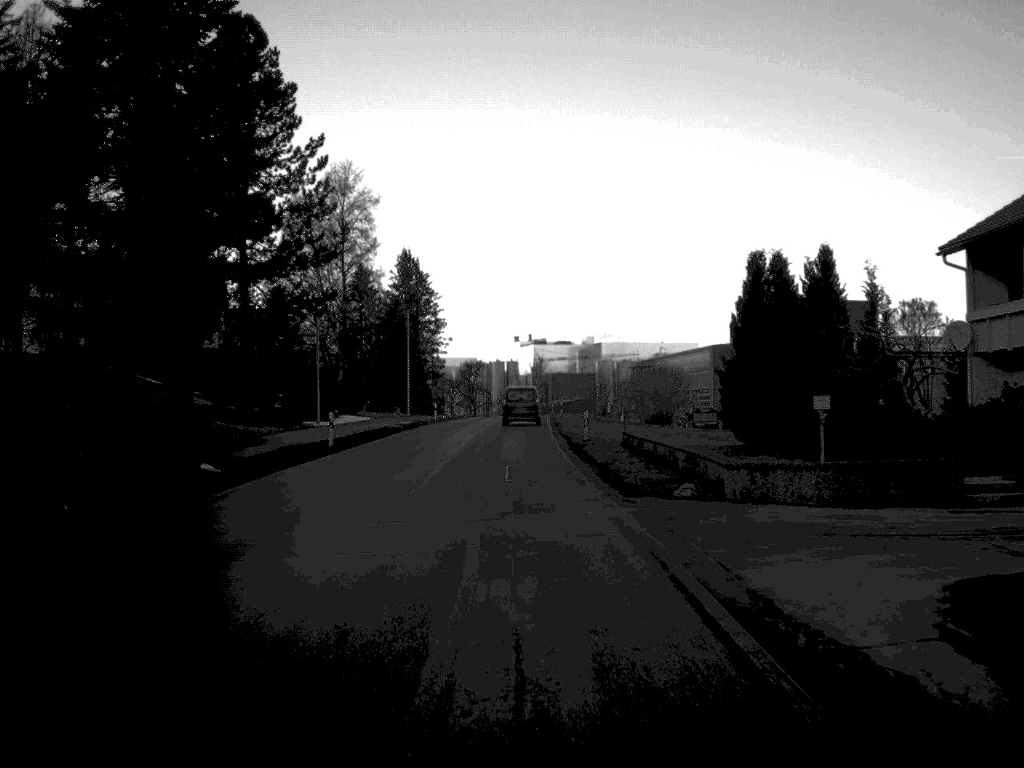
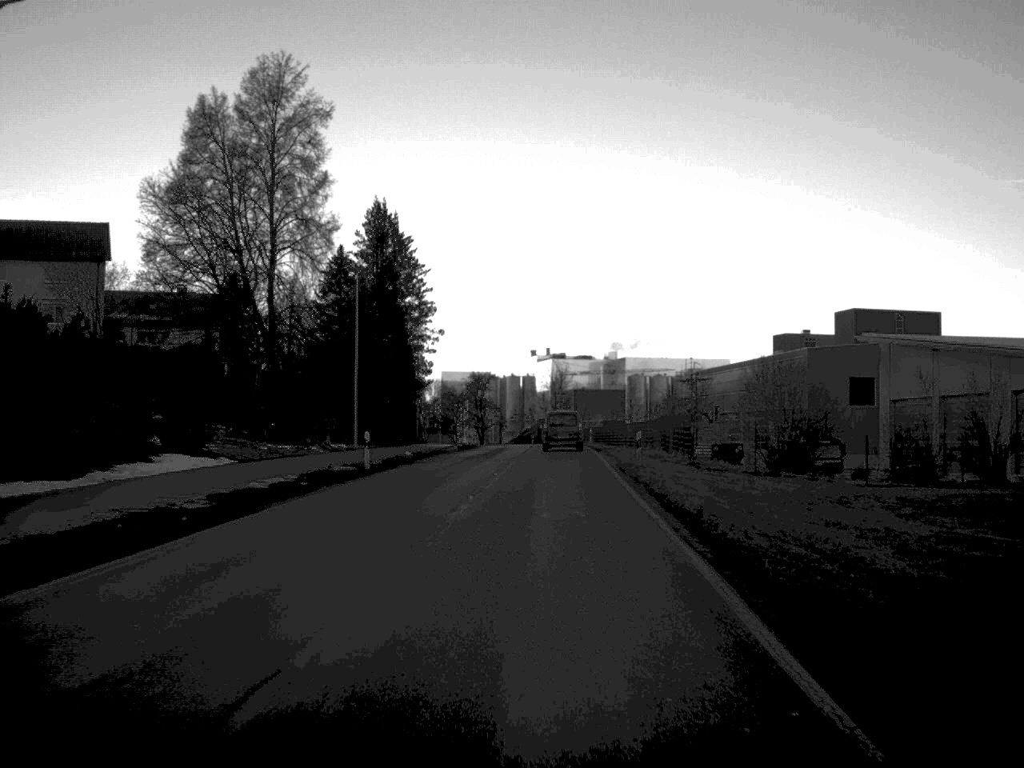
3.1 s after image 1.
(-0.5, +40.5) m; -1°
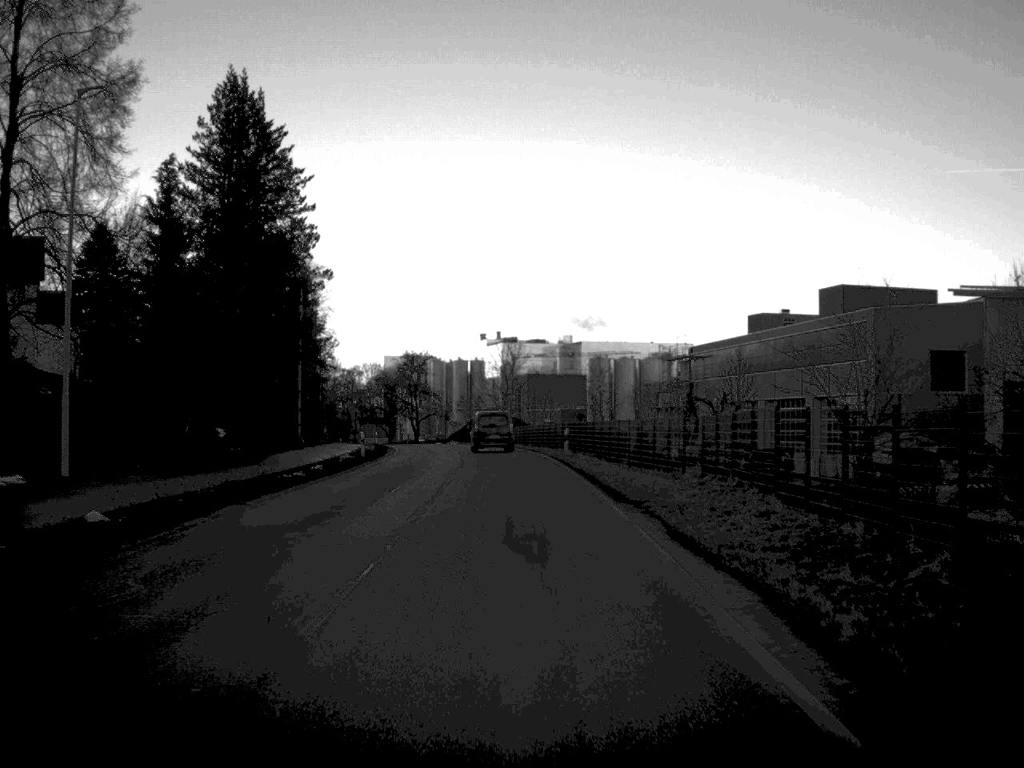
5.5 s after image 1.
(+0.7, +32.9) m; +2°
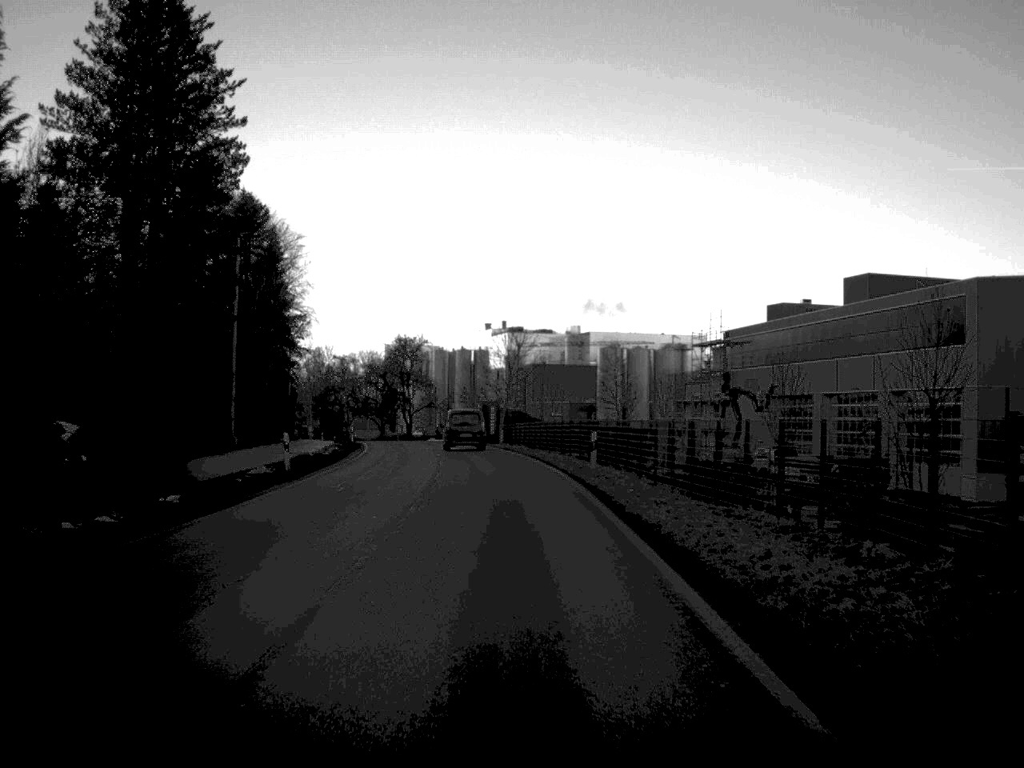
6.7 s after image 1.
(0.0, +16.0) m; 0°
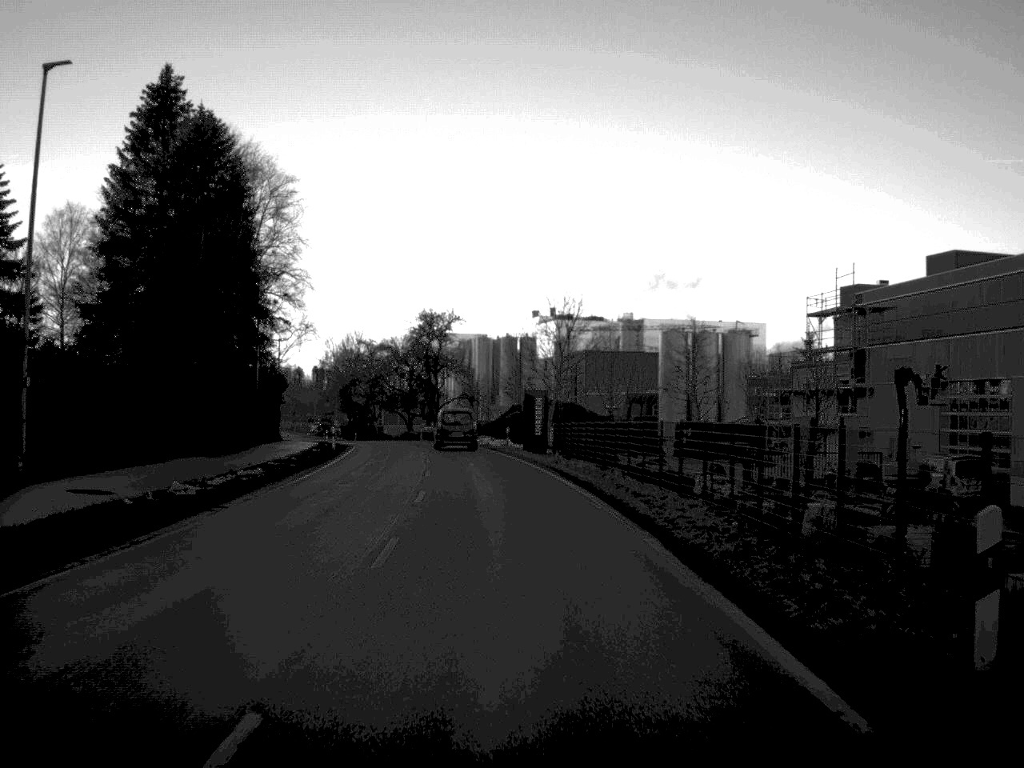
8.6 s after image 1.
(-0.5, +25.0) m; -2°
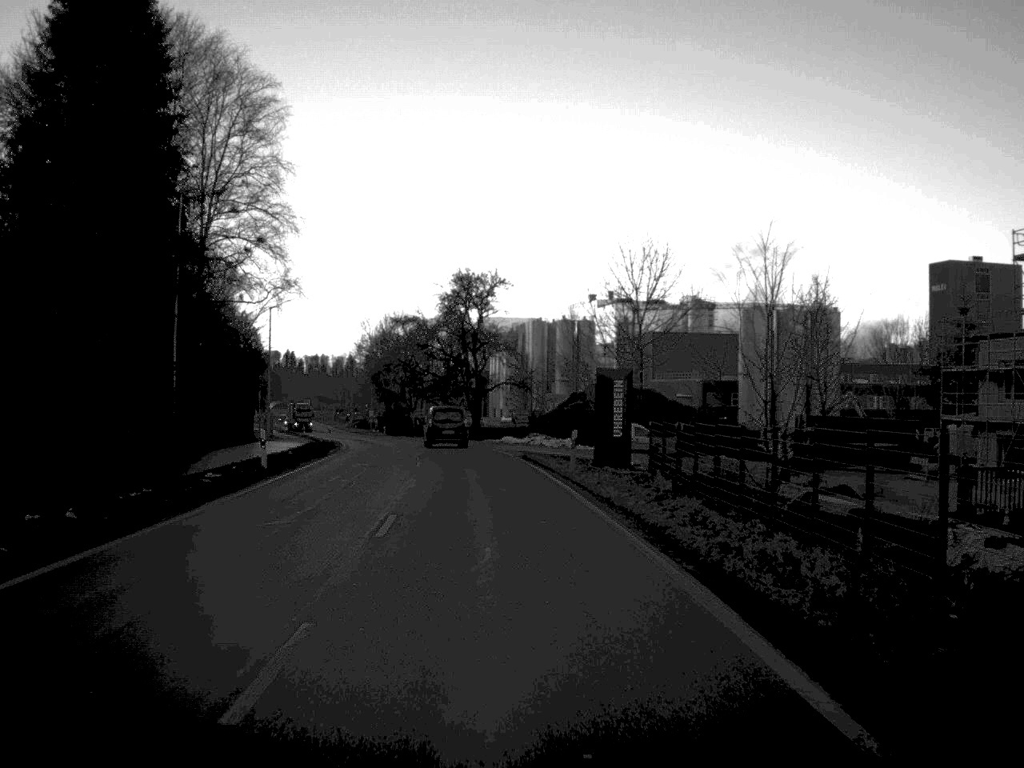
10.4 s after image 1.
(-0.6, +24.2) m; -3°
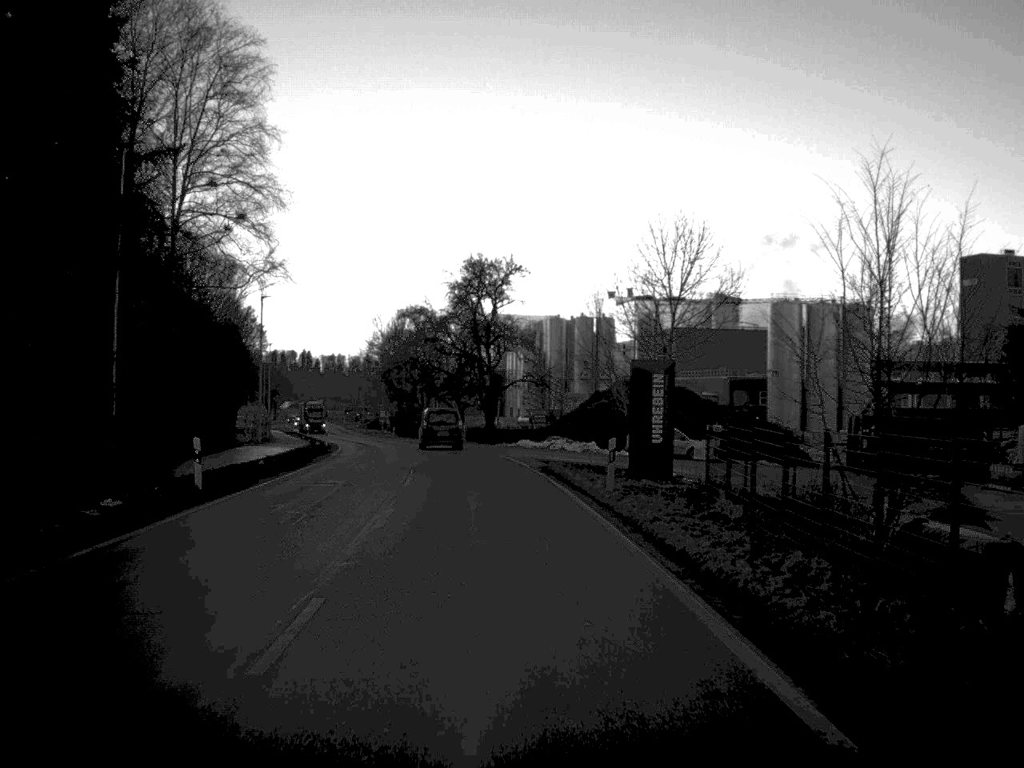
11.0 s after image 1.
(-0.1, +7.8) m; -1°
